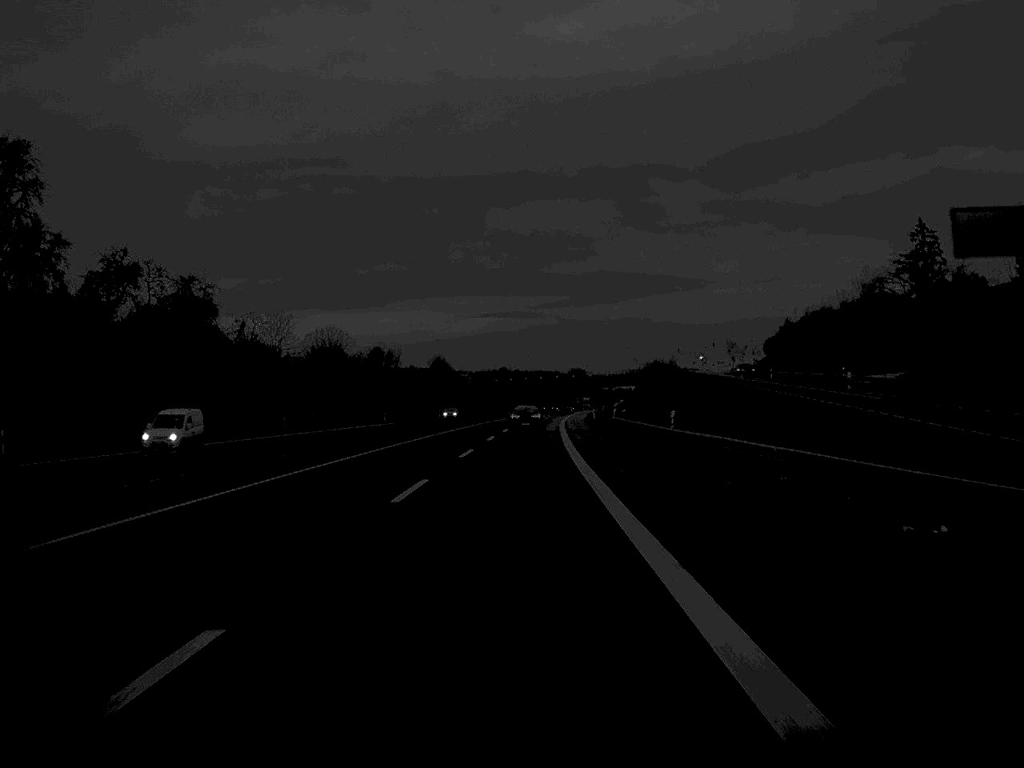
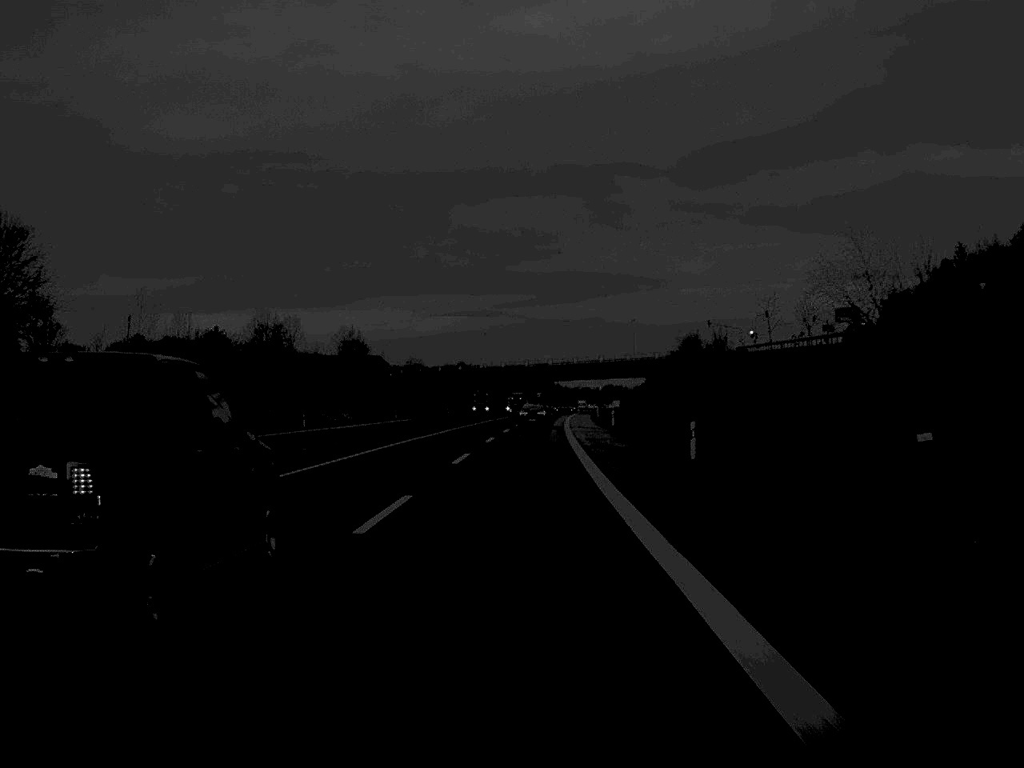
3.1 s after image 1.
(+1.3, +94.9) m; +2°
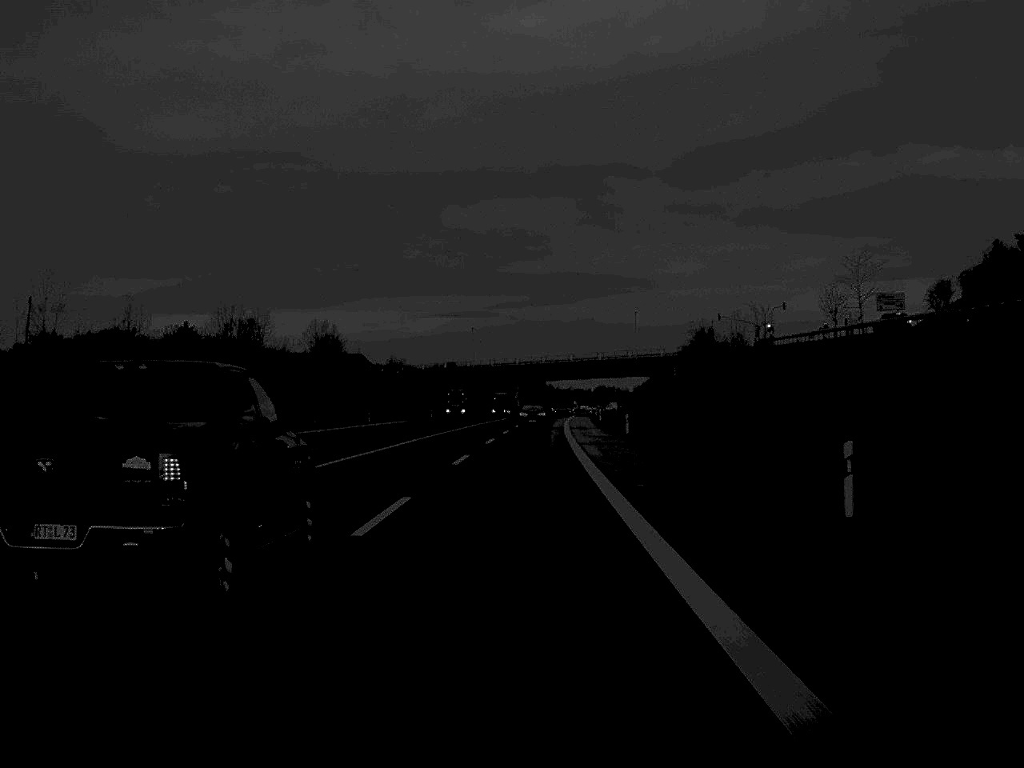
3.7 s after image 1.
(+0.1, +18.0) m; 0°
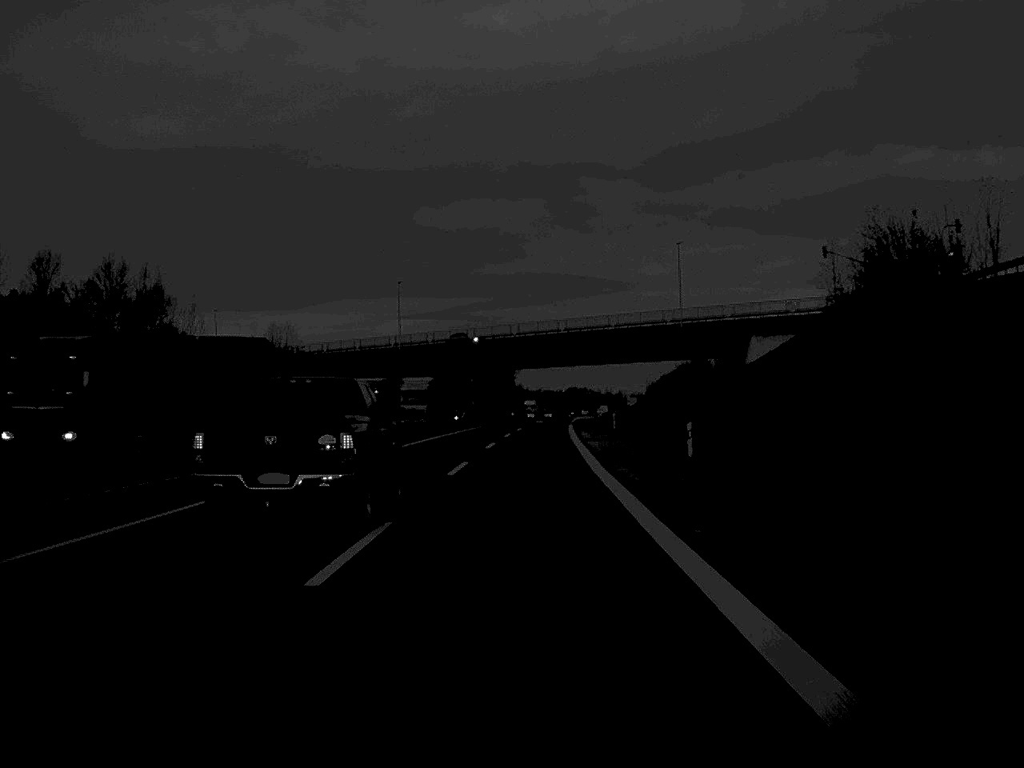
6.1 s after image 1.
(+0.9, +76.0) m; +1°
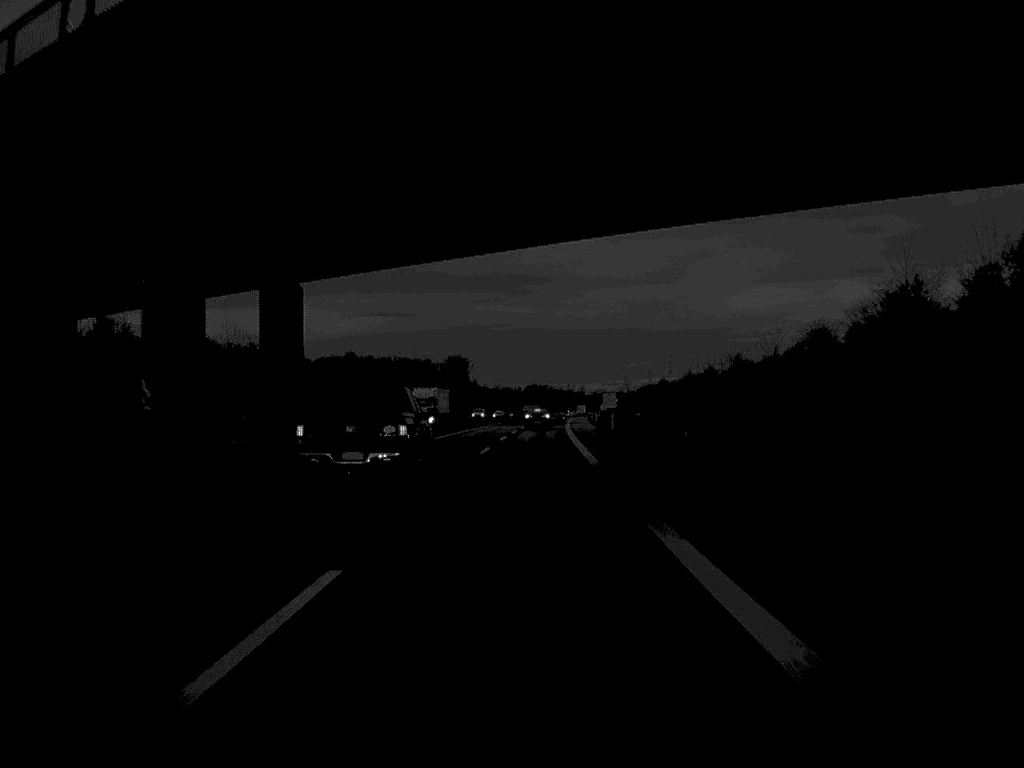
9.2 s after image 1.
(+1.7, +94.7) m; +2°
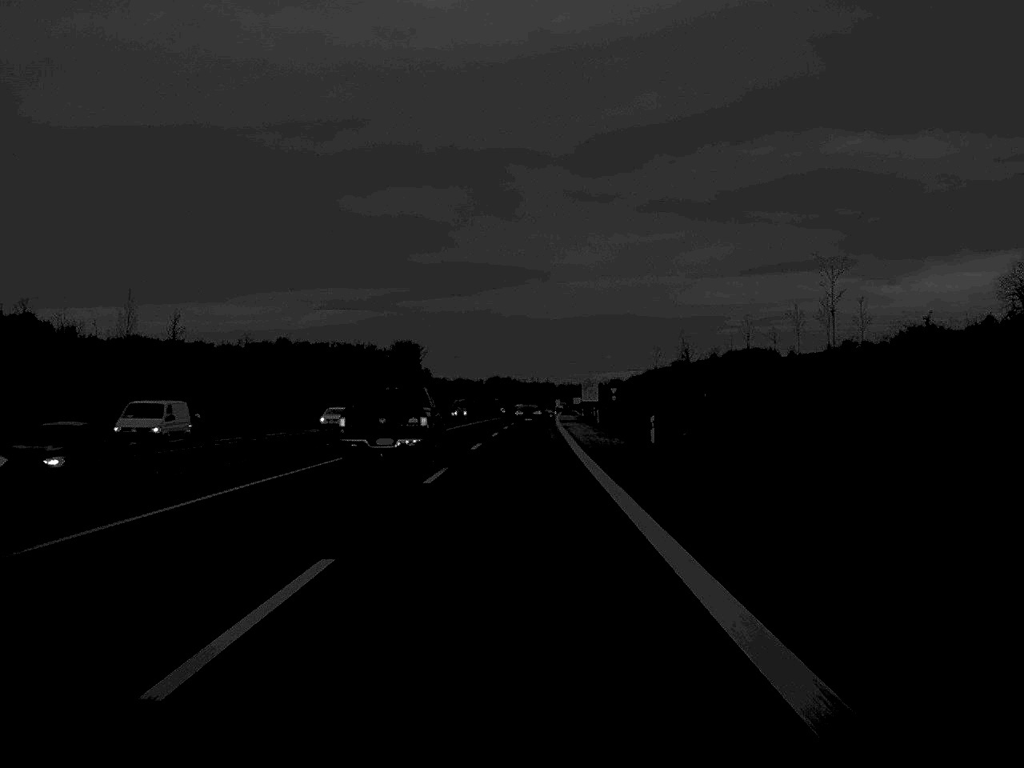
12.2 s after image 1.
(+1.4, +89.0) m; +2°
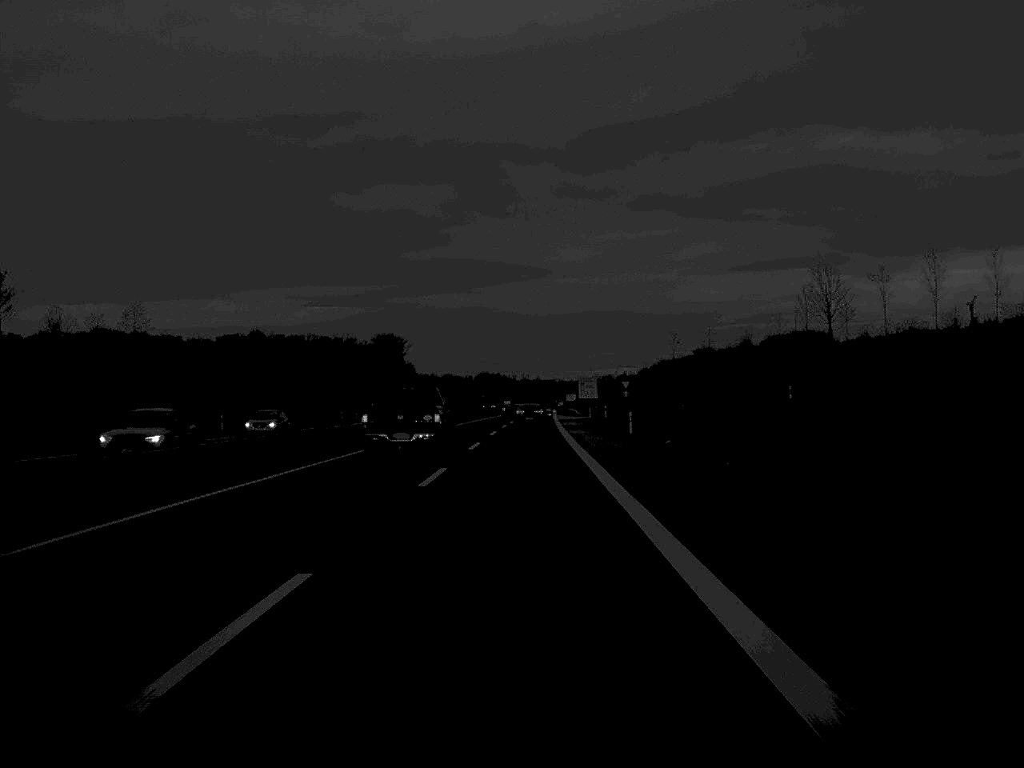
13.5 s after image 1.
(+0.2, +36.9) m; 0°
